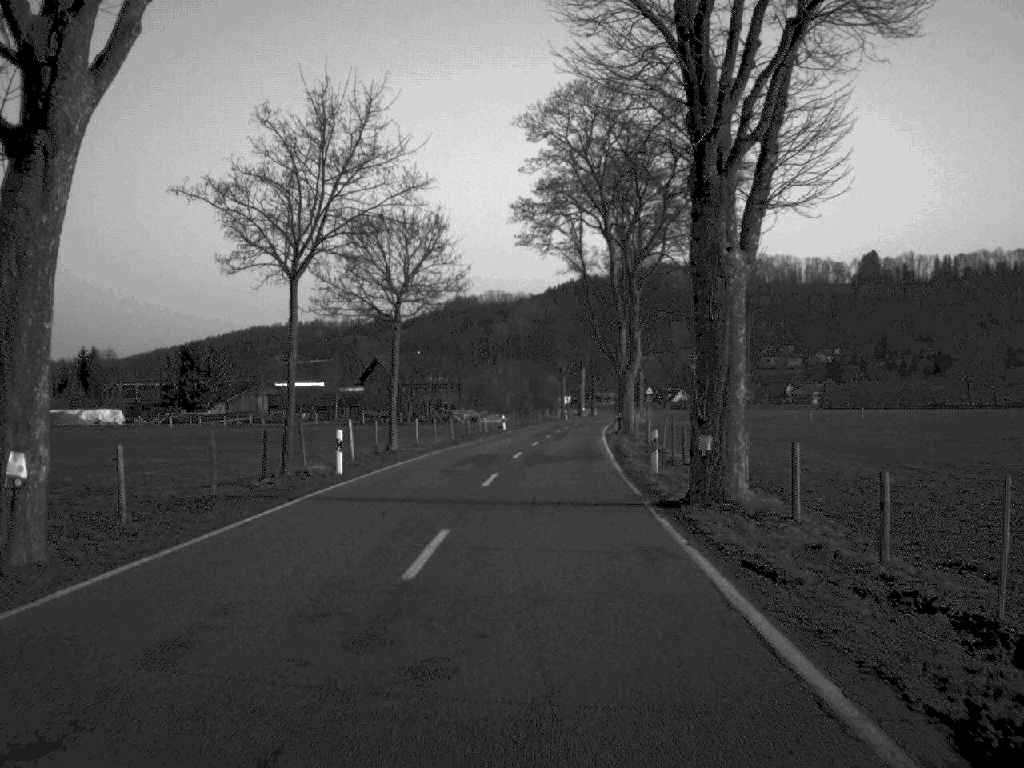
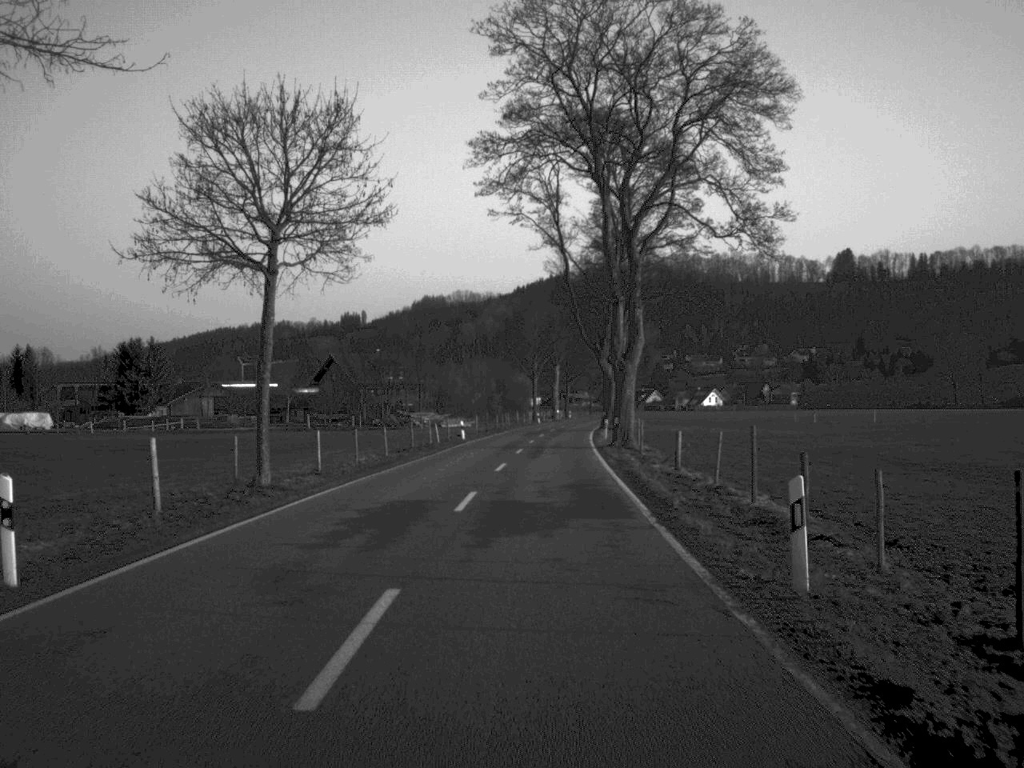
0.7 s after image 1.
(+0.2, +16.6) m; +1°
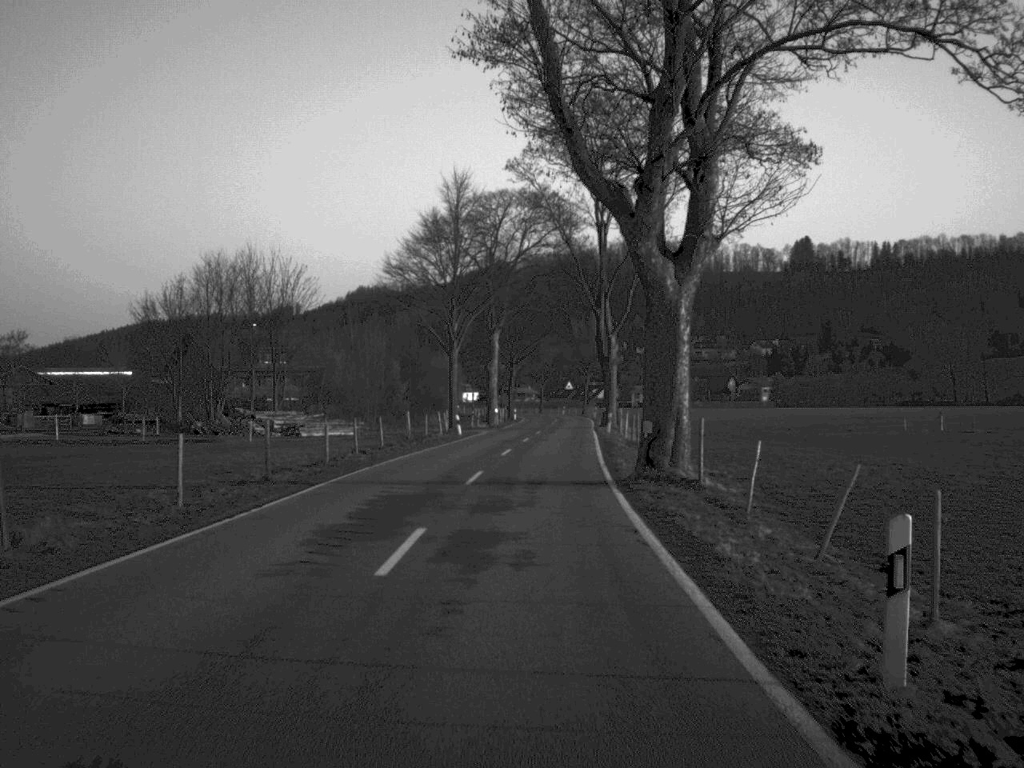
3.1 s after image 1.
(+1.4, +55.3) m; +3°
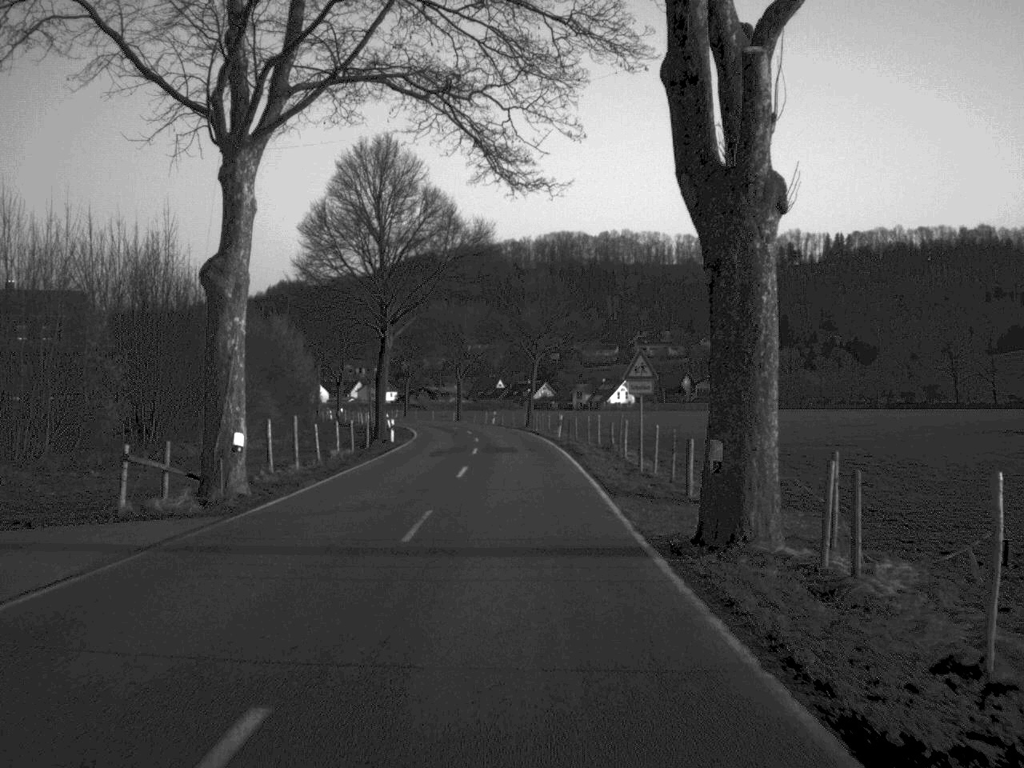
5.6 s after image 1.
(+1.7, +57.5) m; +3°
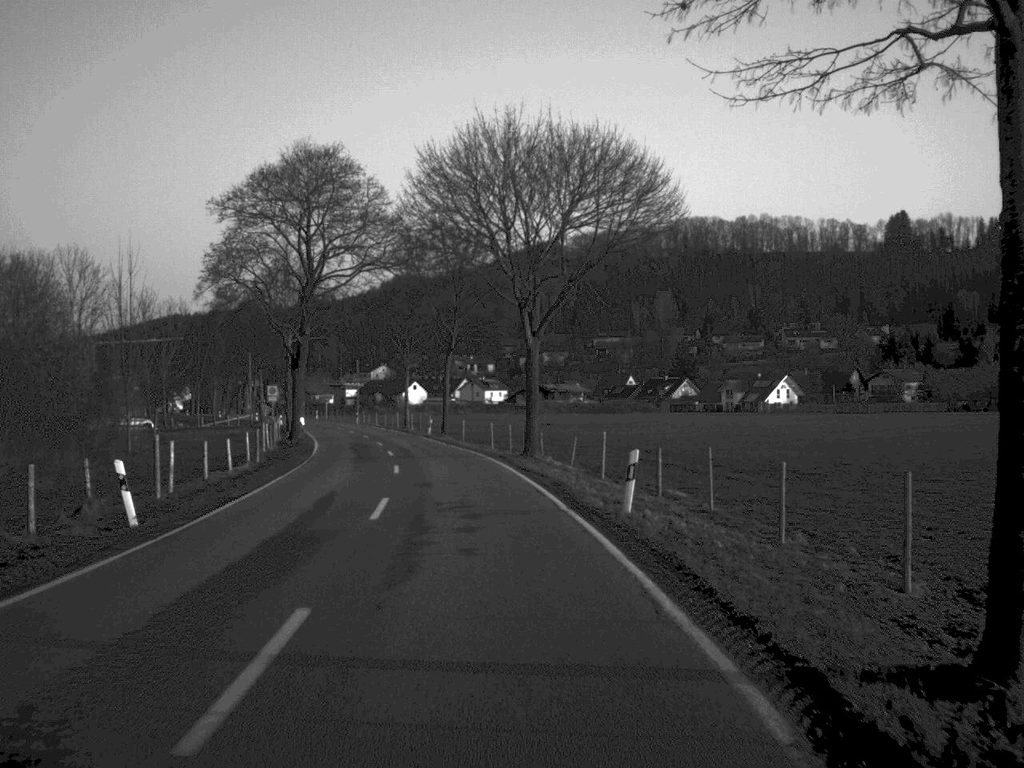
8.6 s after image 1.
(-1.8, +68.9) m; -6°
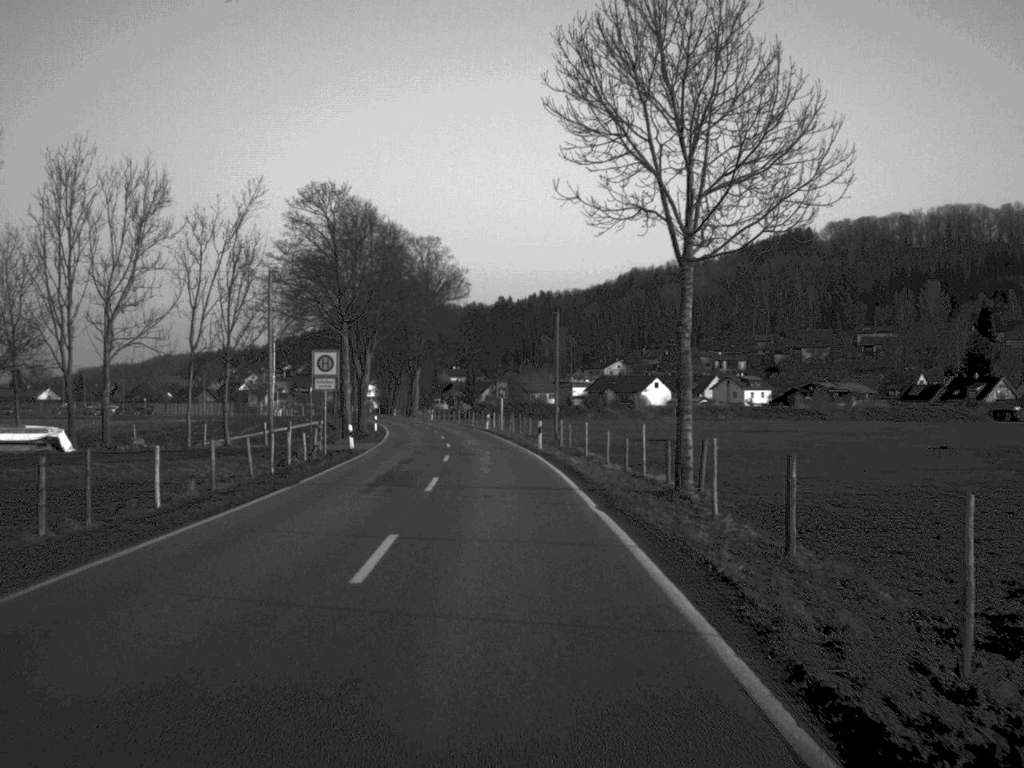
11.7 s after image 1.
(-6.8, +67.2) m; -10°
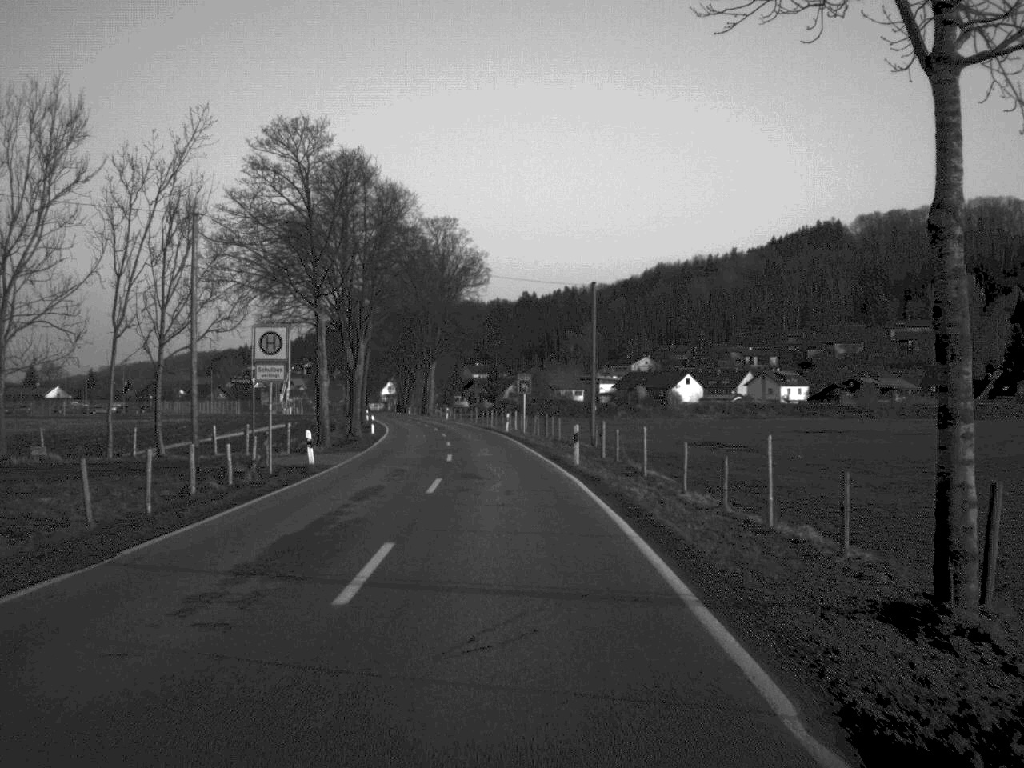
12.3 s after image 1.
(-0.1, +13.4) m; -1°
